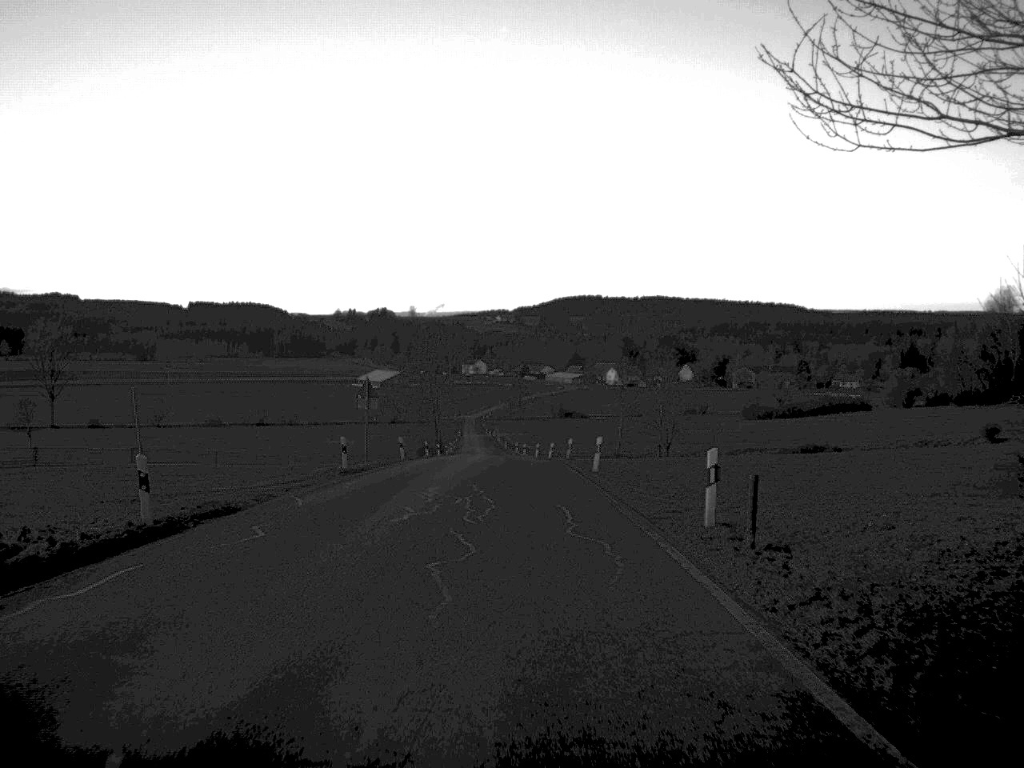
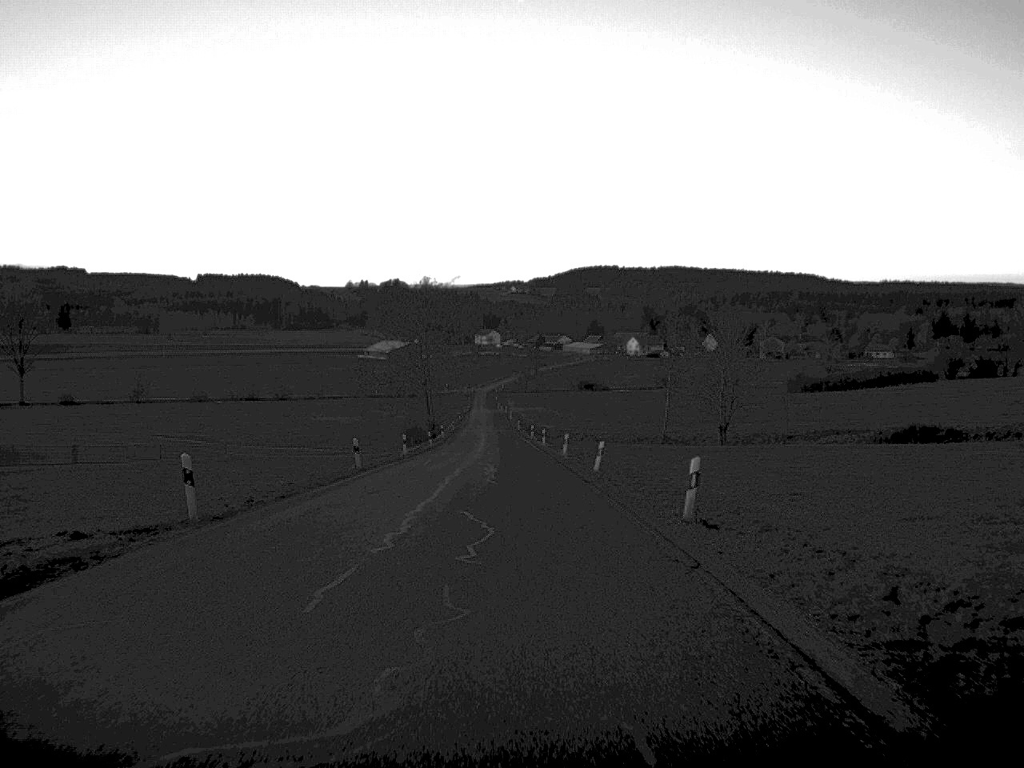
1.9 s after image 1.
(-0.3, +37.5) m; -1°
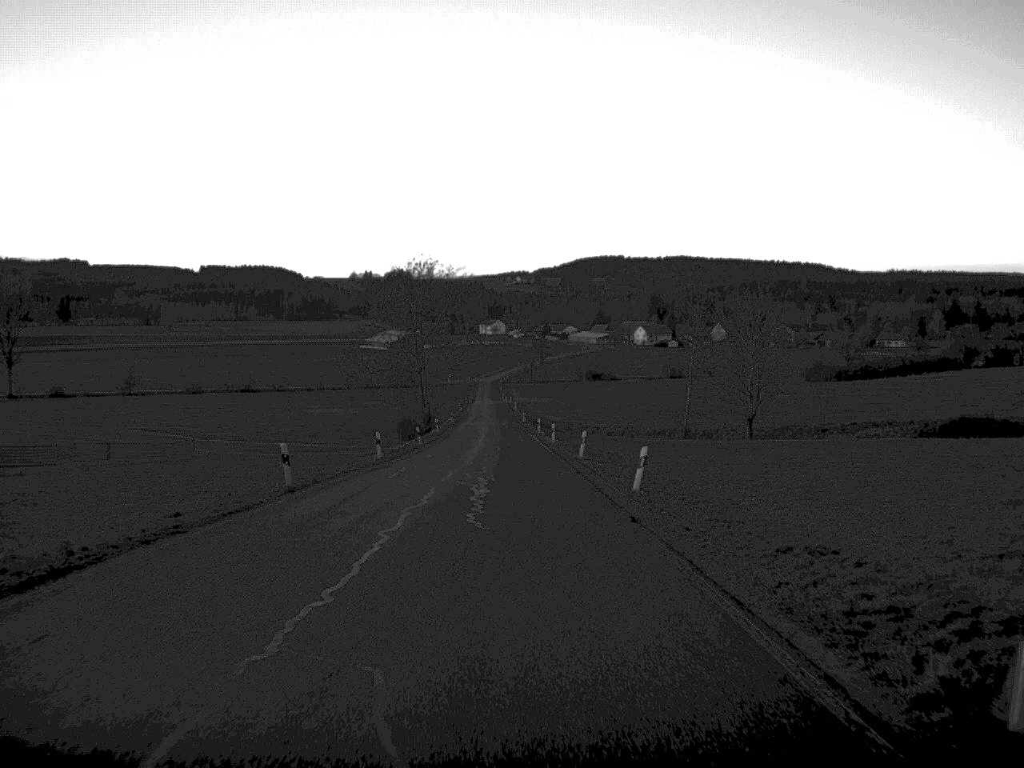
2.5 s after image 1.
(0.0, +12.5) m; 0°
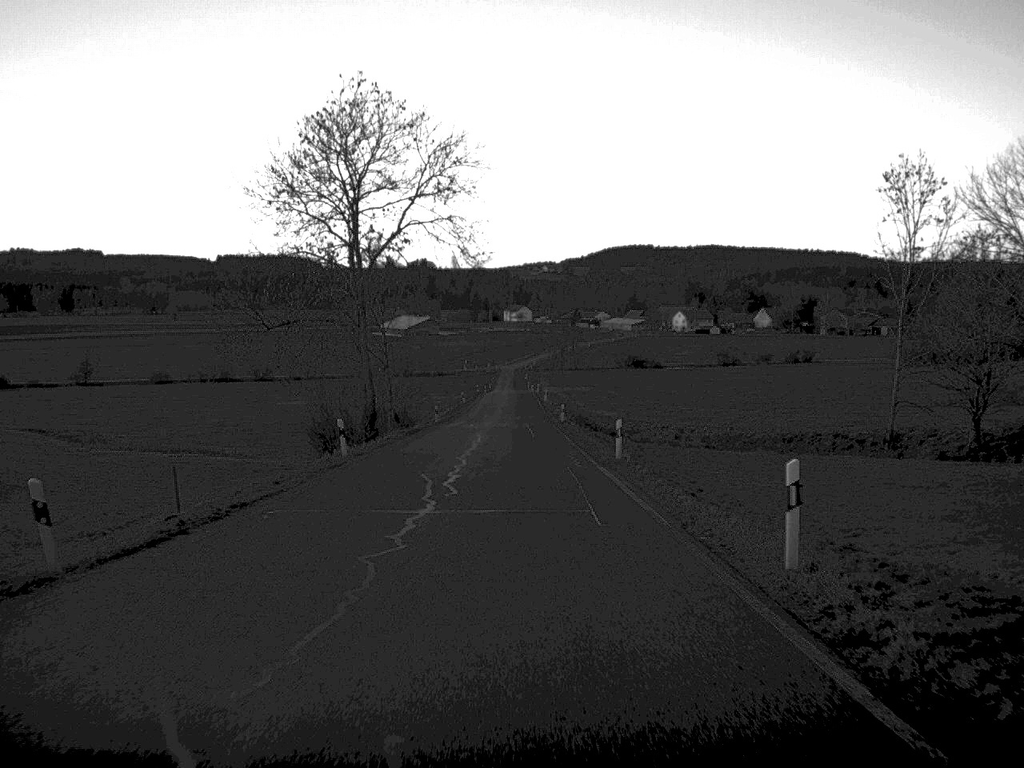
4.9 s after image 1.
(-0.8, +56.8) m; -1°
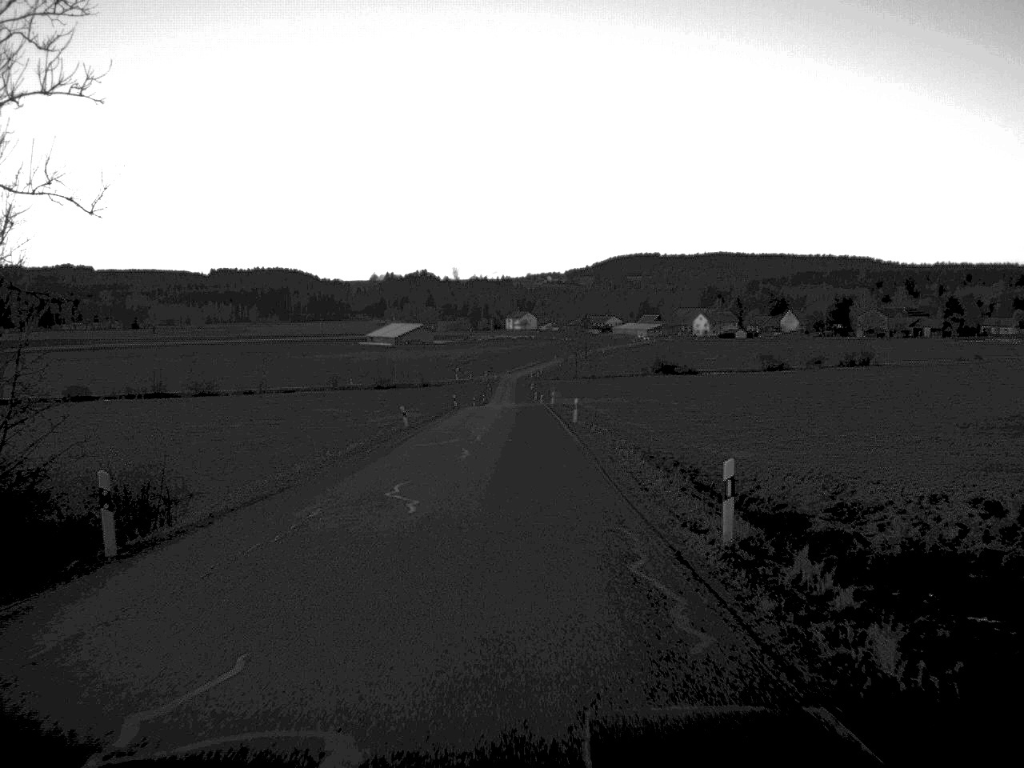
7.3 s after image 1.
(-0.2, +59.5) m; 0°
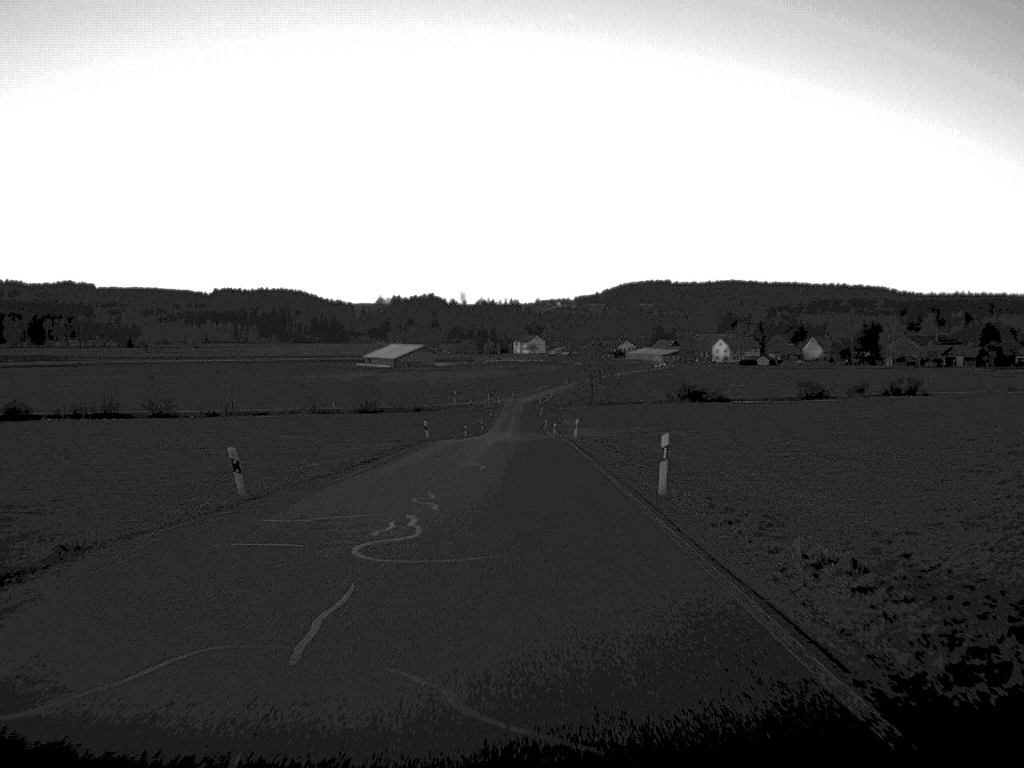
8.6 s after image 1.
(-0.1, +33.2) m; 0°
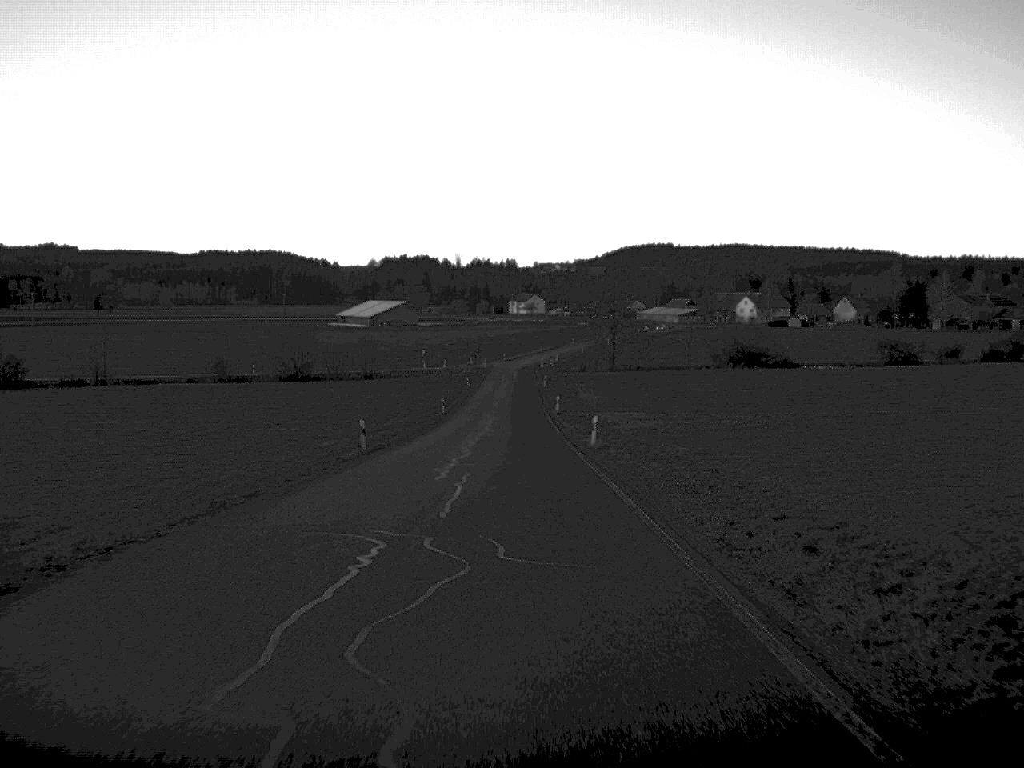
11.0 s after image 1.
(+0.1, +63.7) m; 0°
